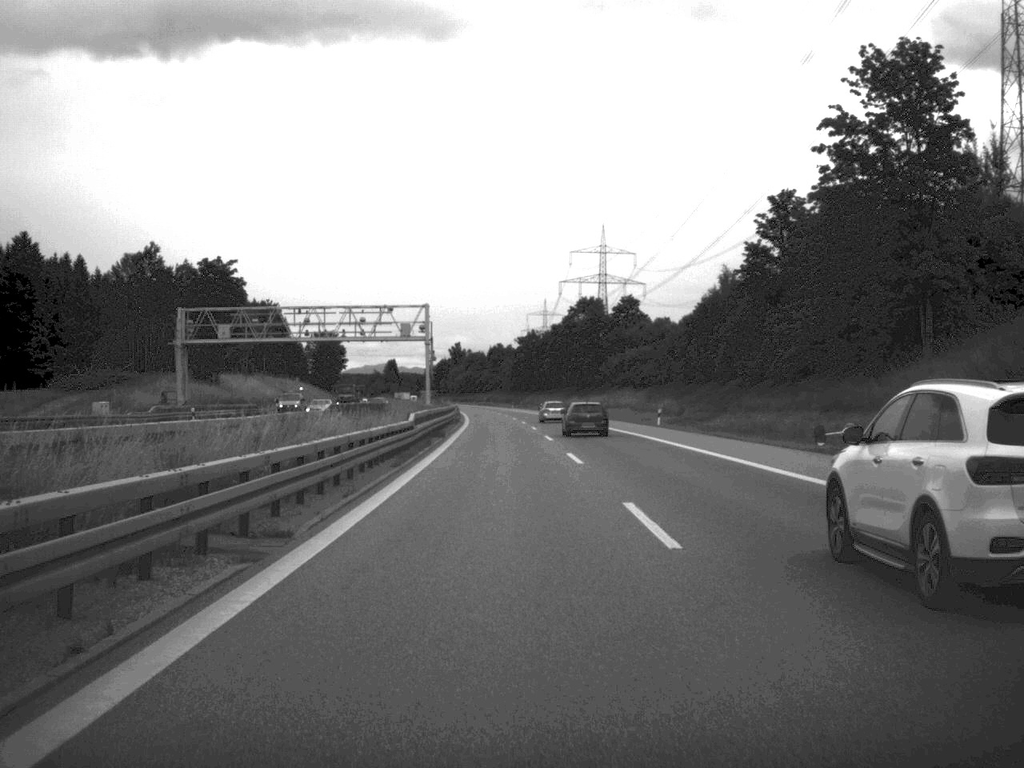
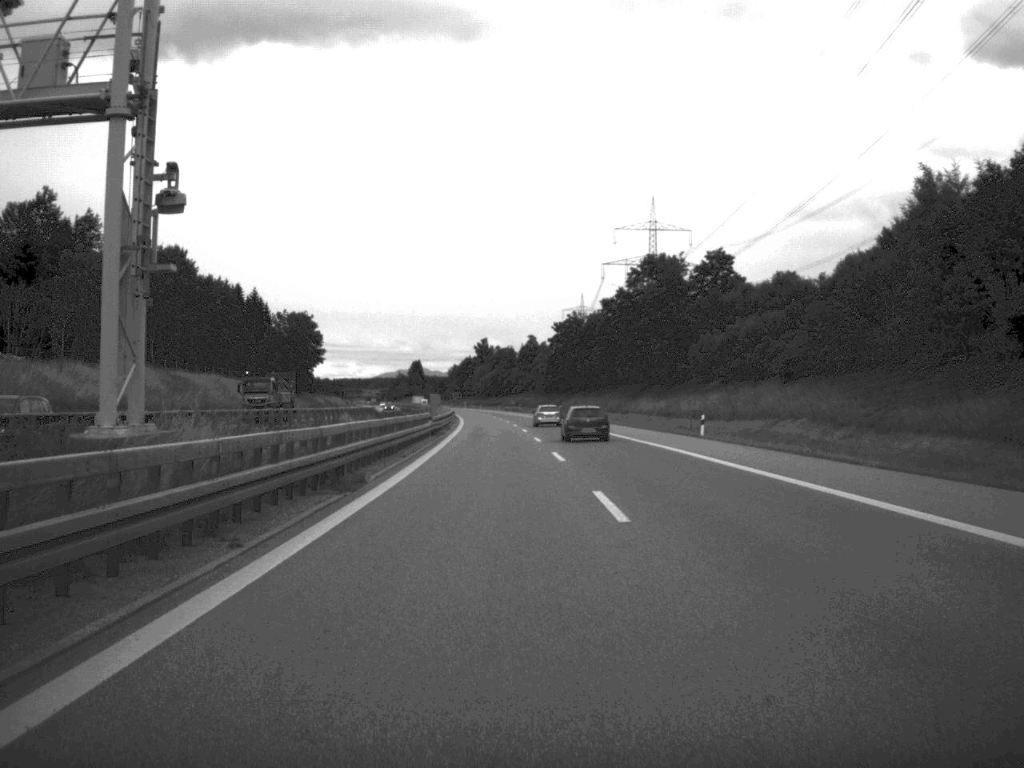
(-0.9, +67.0) m; -2°
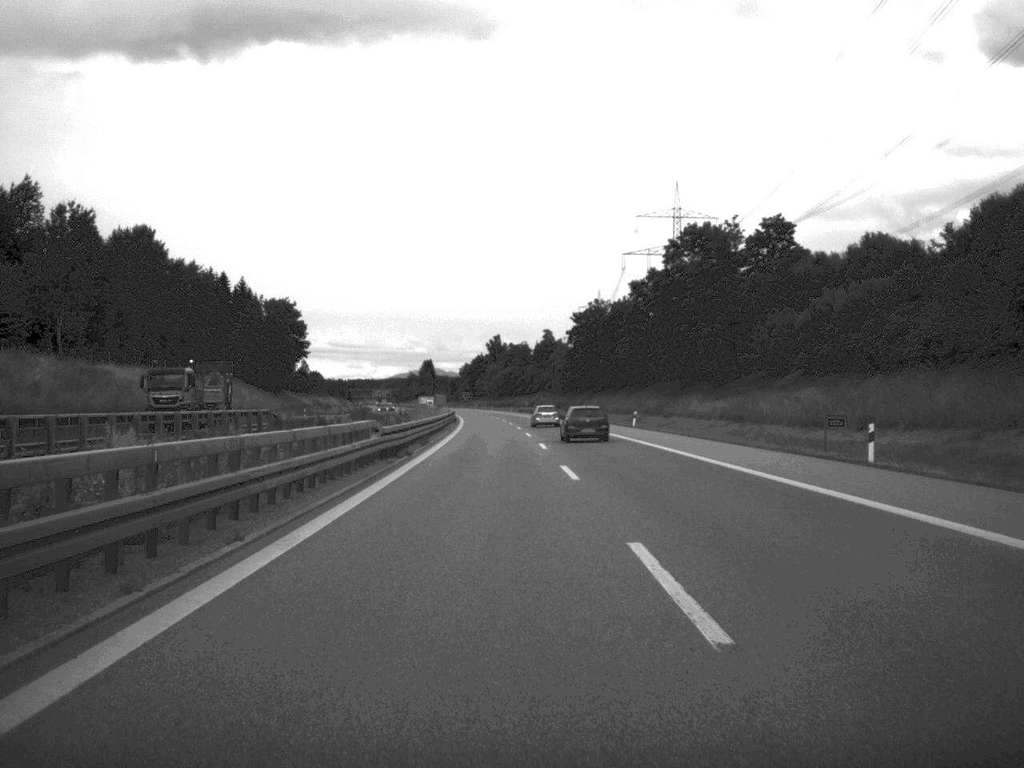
(-0.2, +26.0) m; -1°
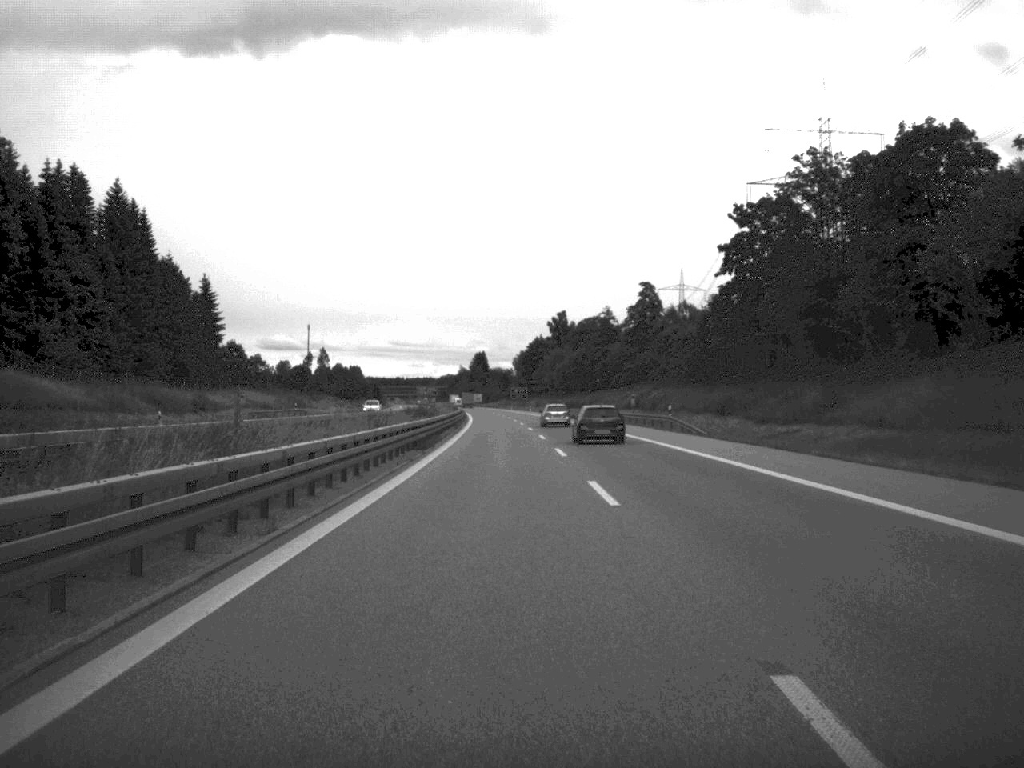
(-3.2, +112.5) m; -3°
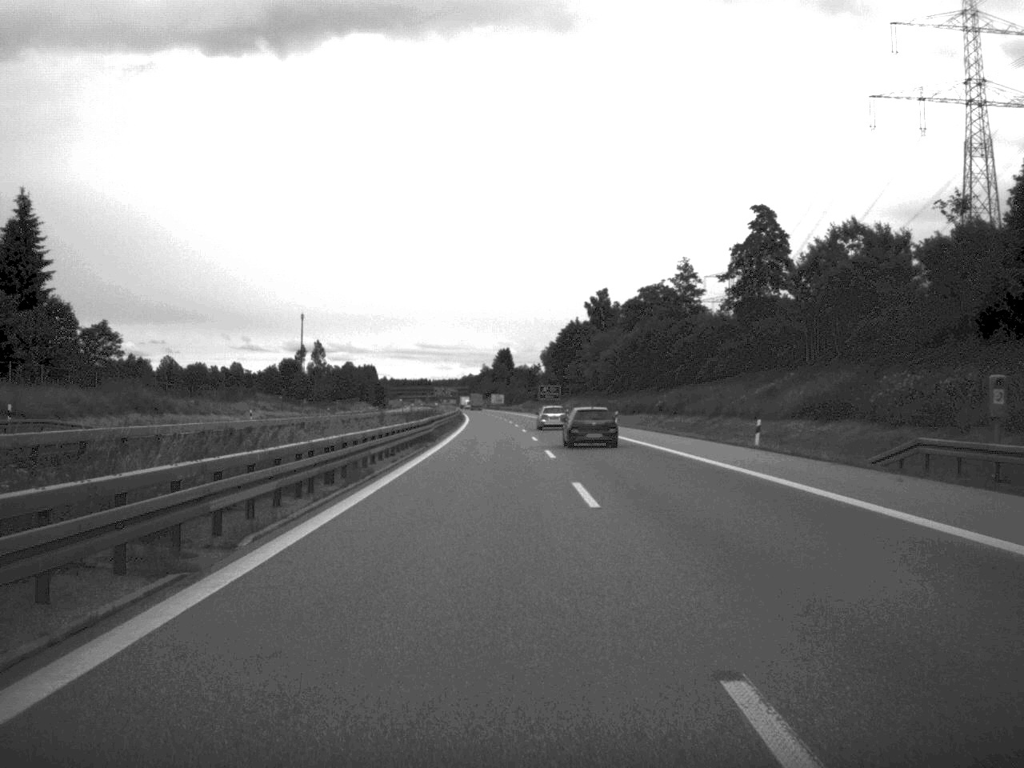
(-0.8, +70.7) m; -1°
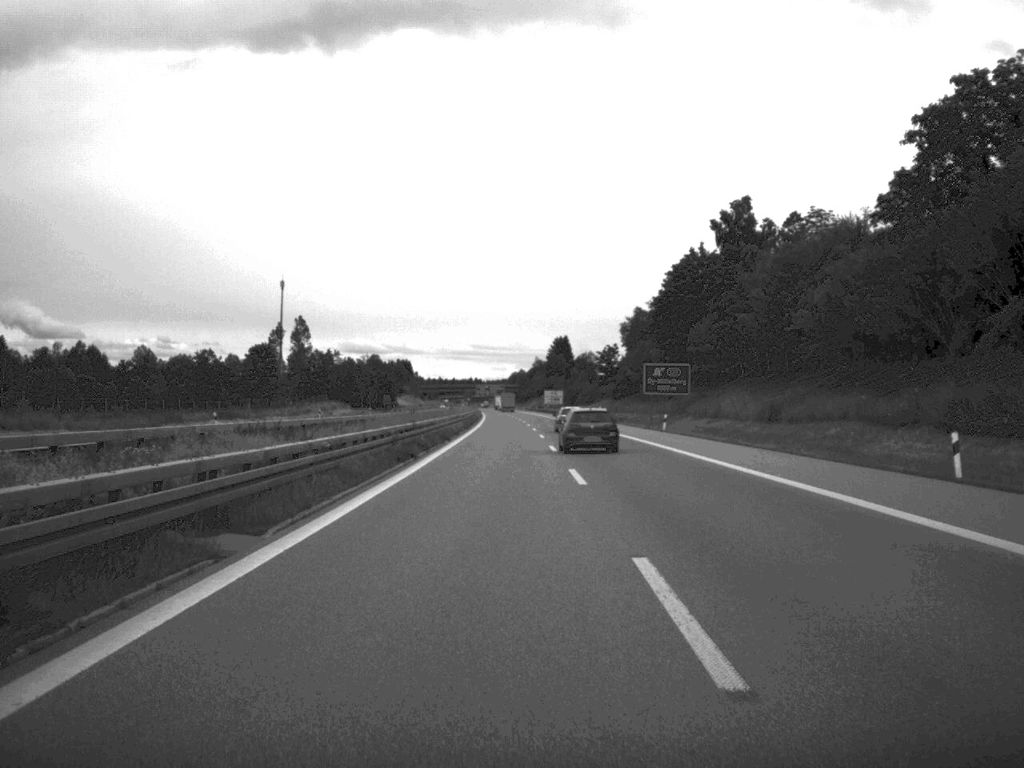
(-2.9, +117.9) m; -3°
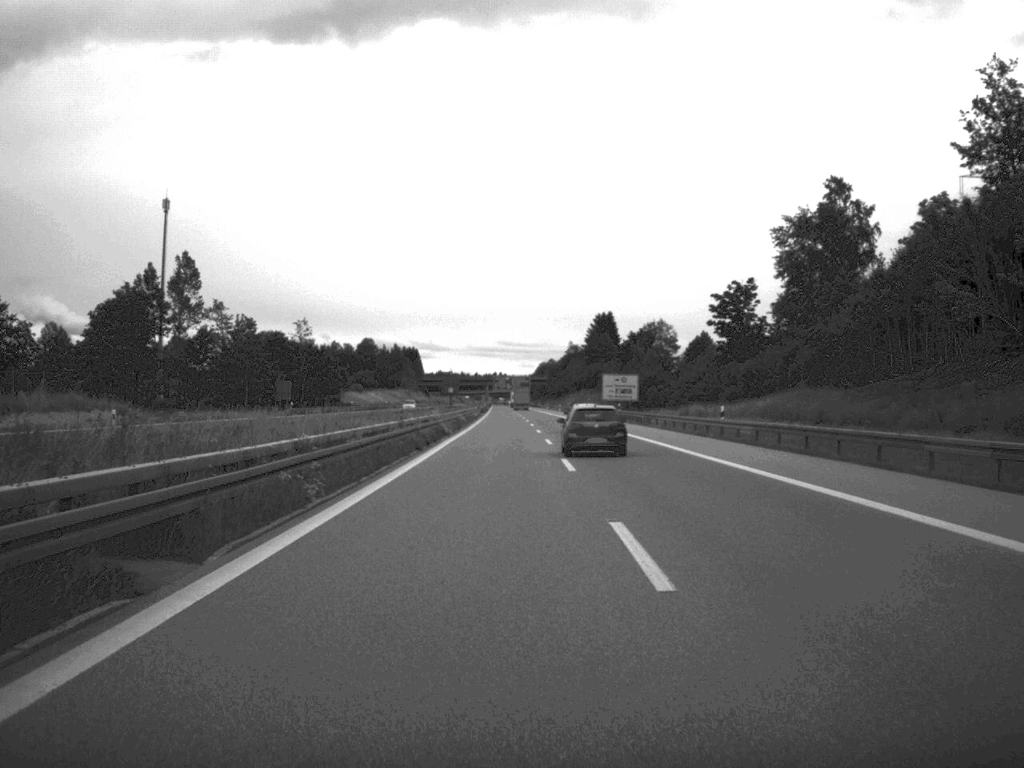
(-1.5, +119.9) m; -1°
